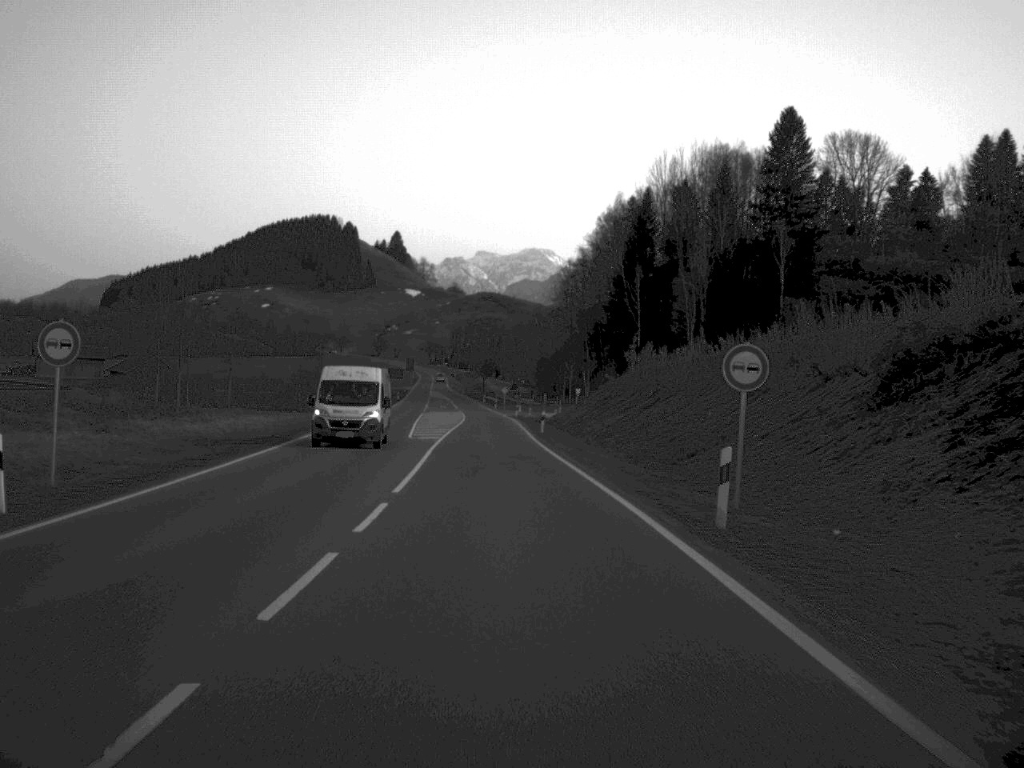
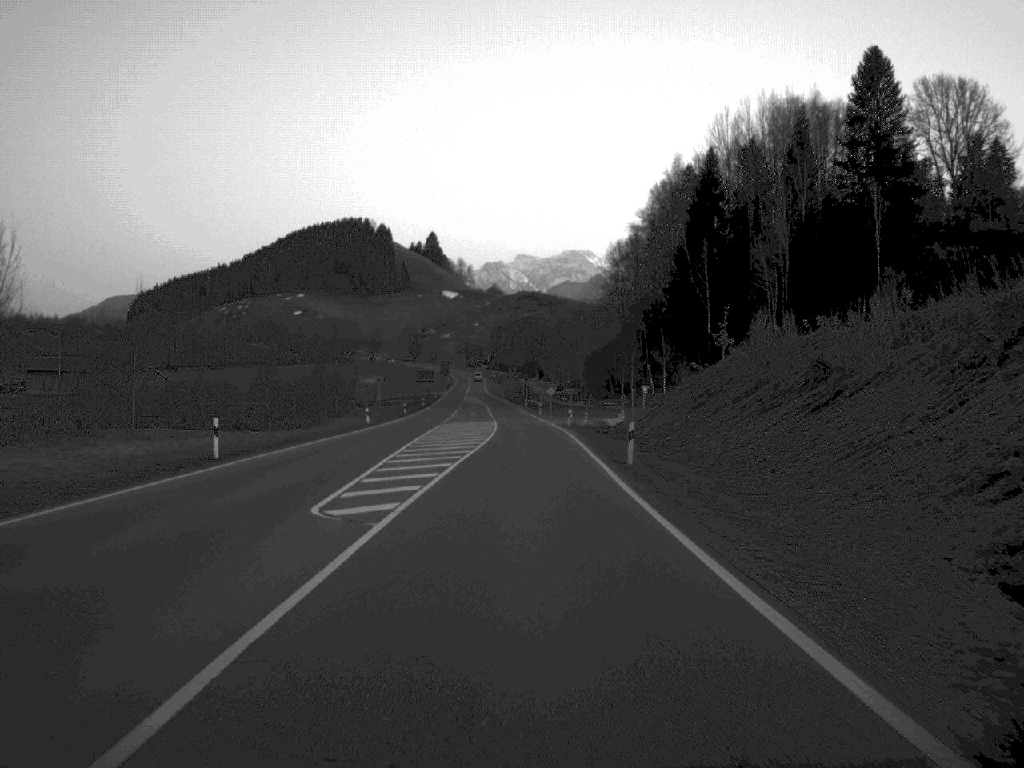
(-0.6, +29.9) m; -2°
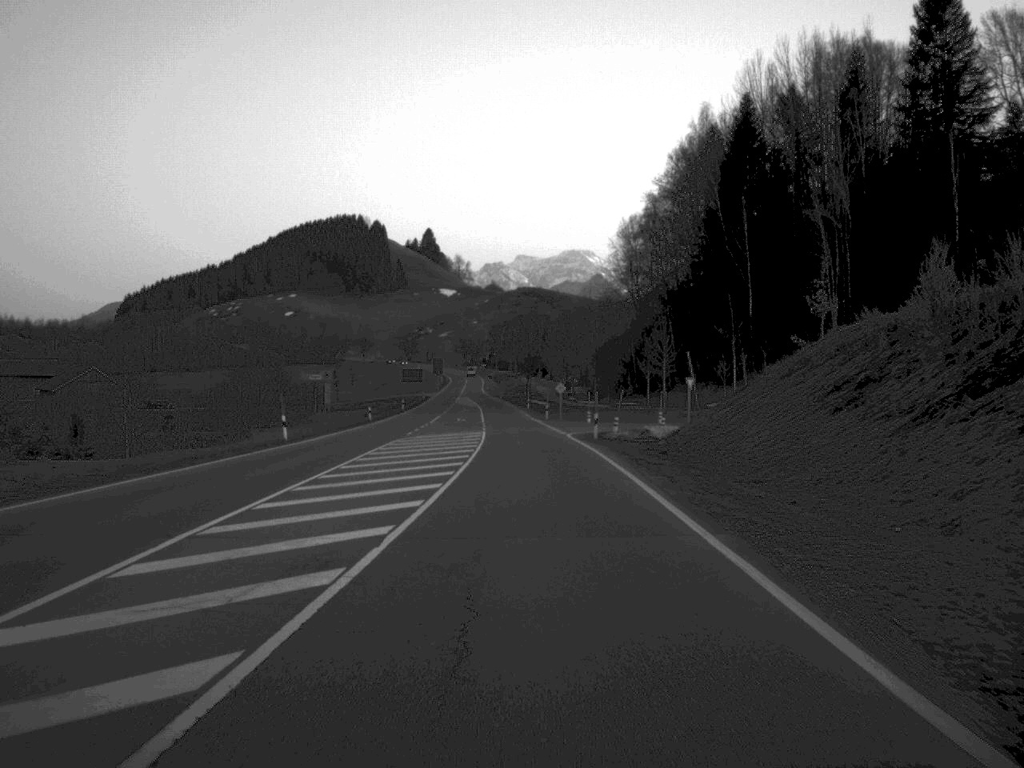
(0.0, +28.1) m; 0°
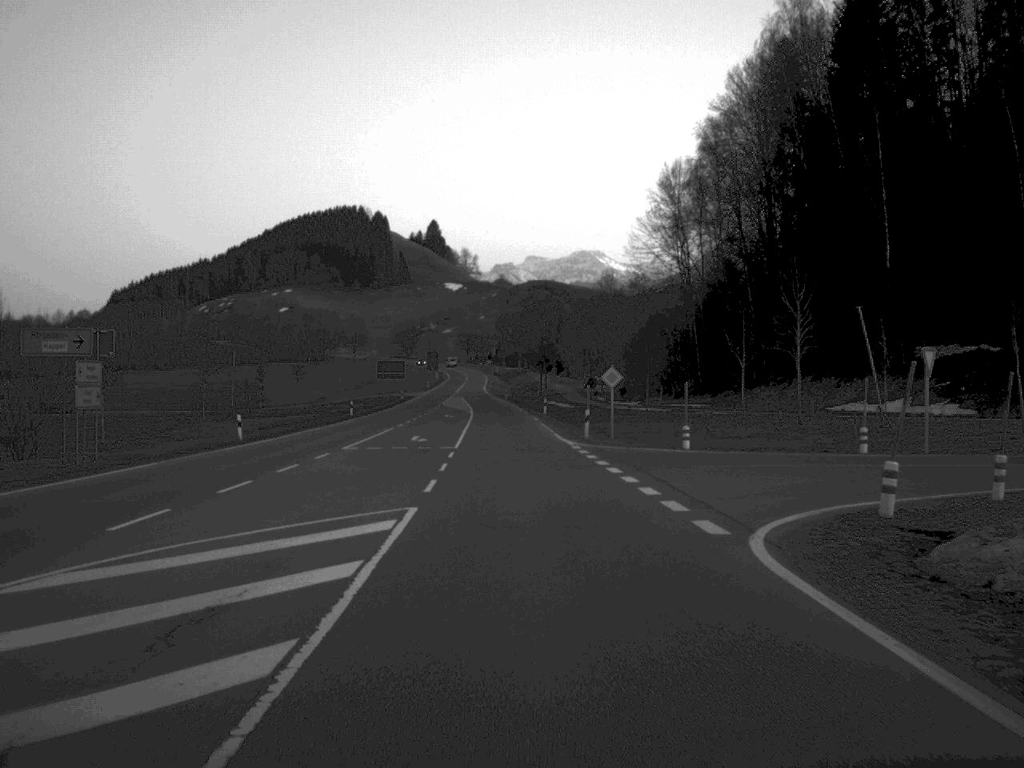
(-0.3, +44.8) m; 0°
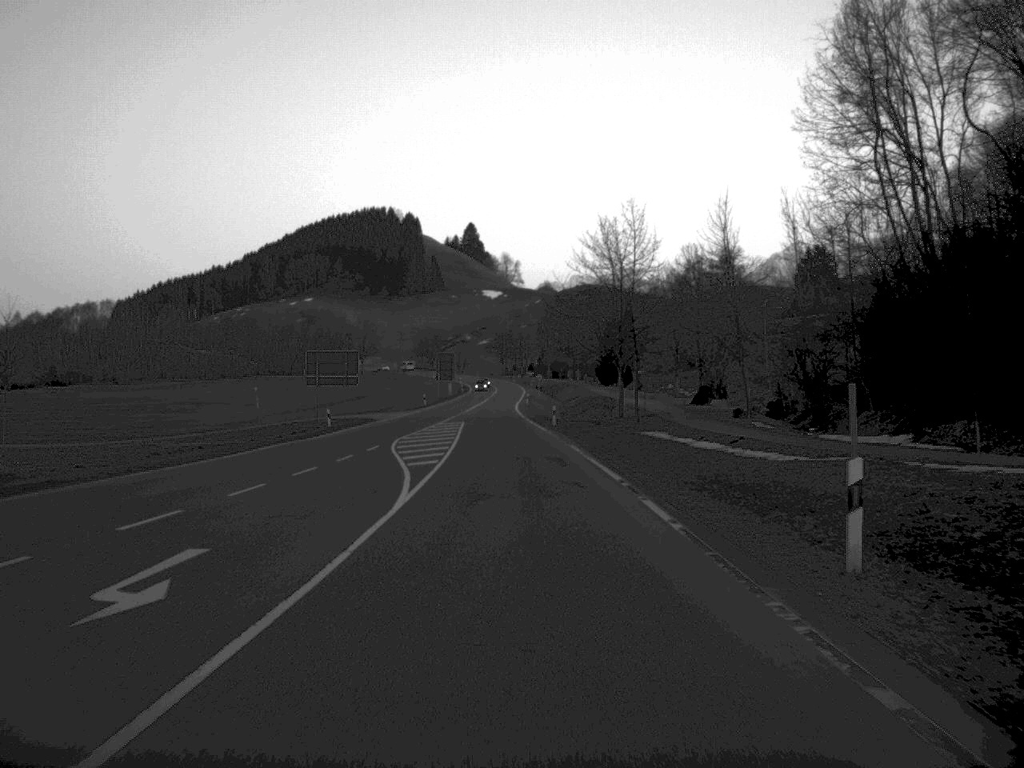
(-1.2, +71.3) m; -2°
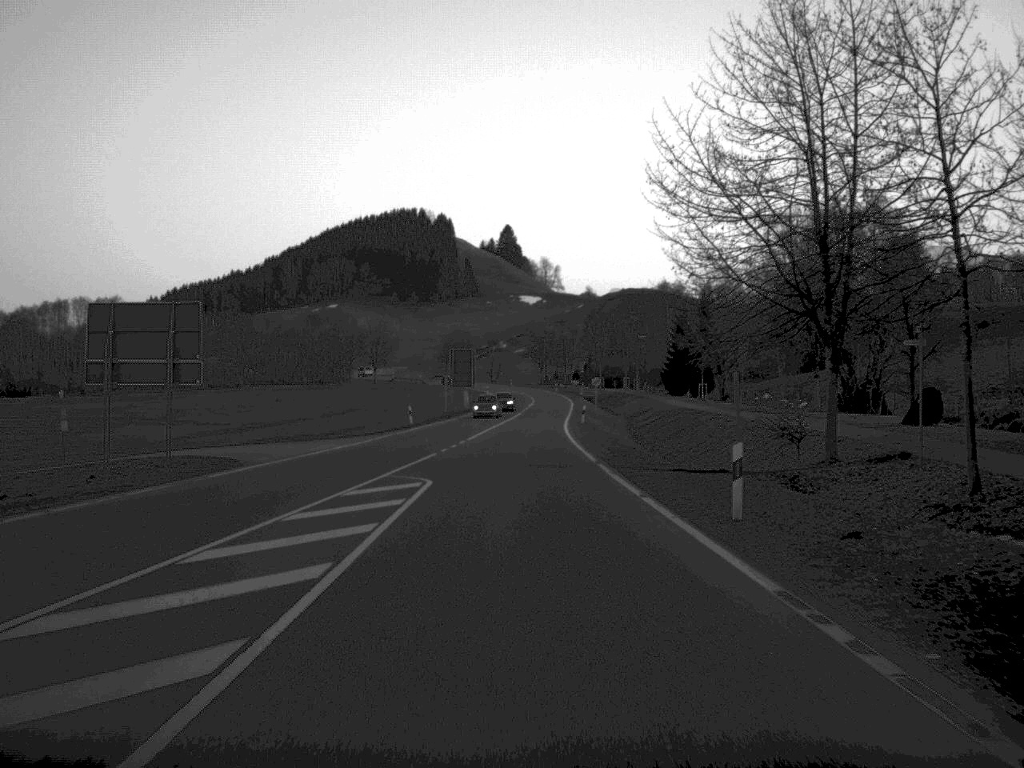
(-0.7, +44.9) m; -2°
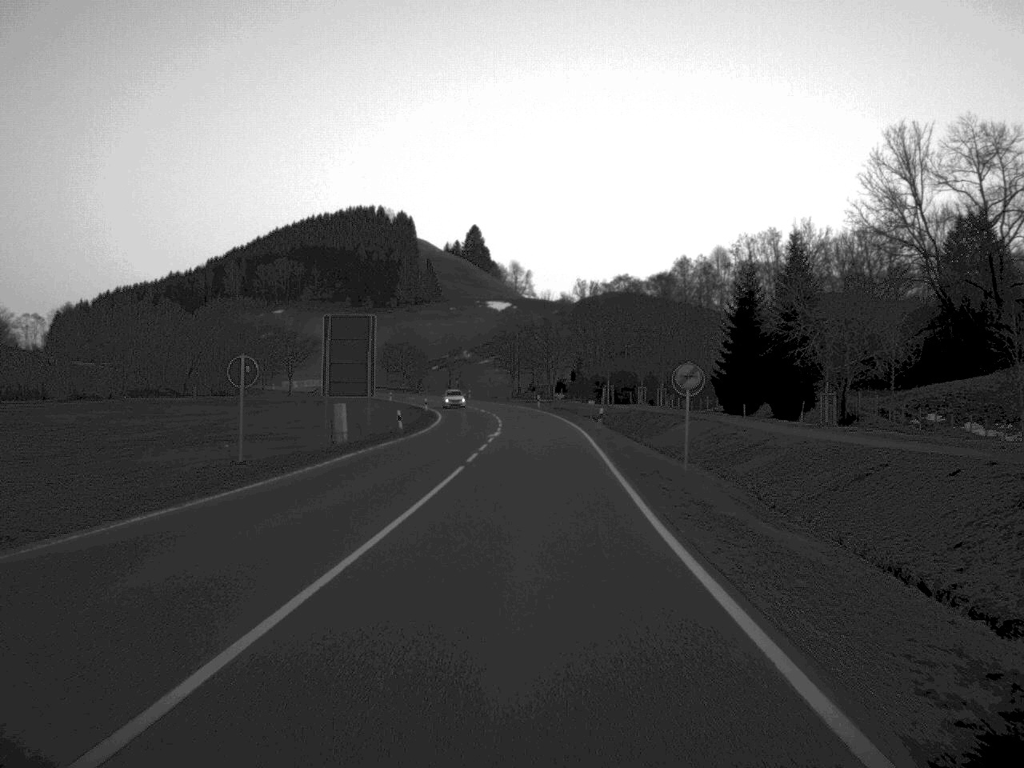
(+0.6, +60.3) m; +2°
